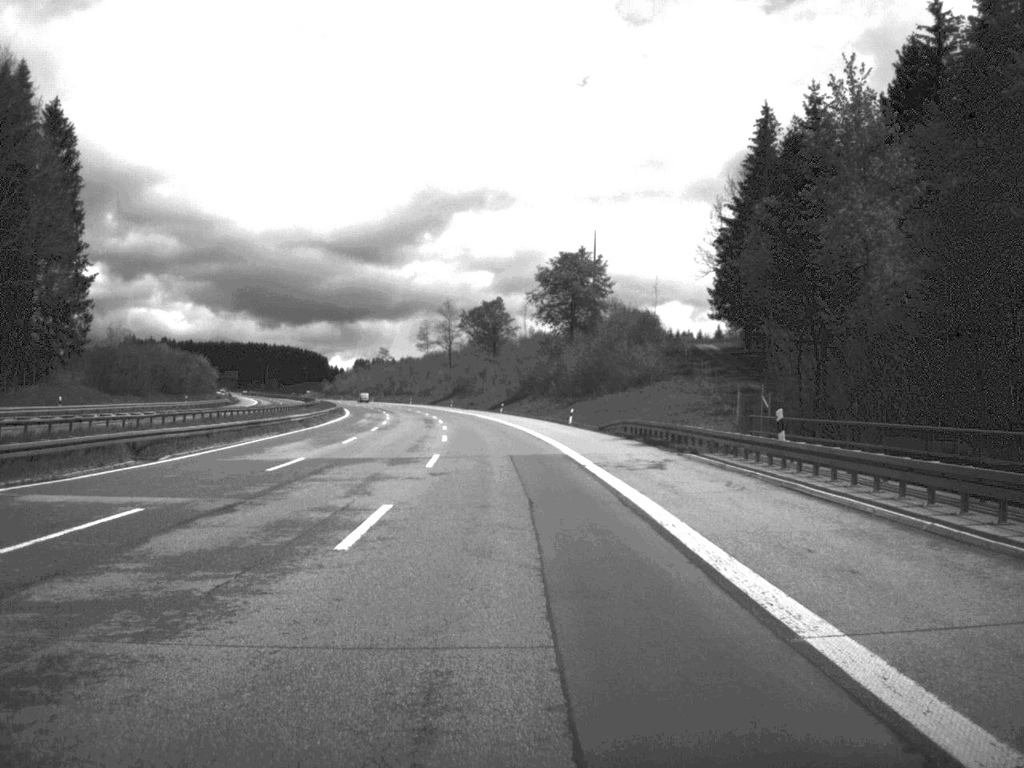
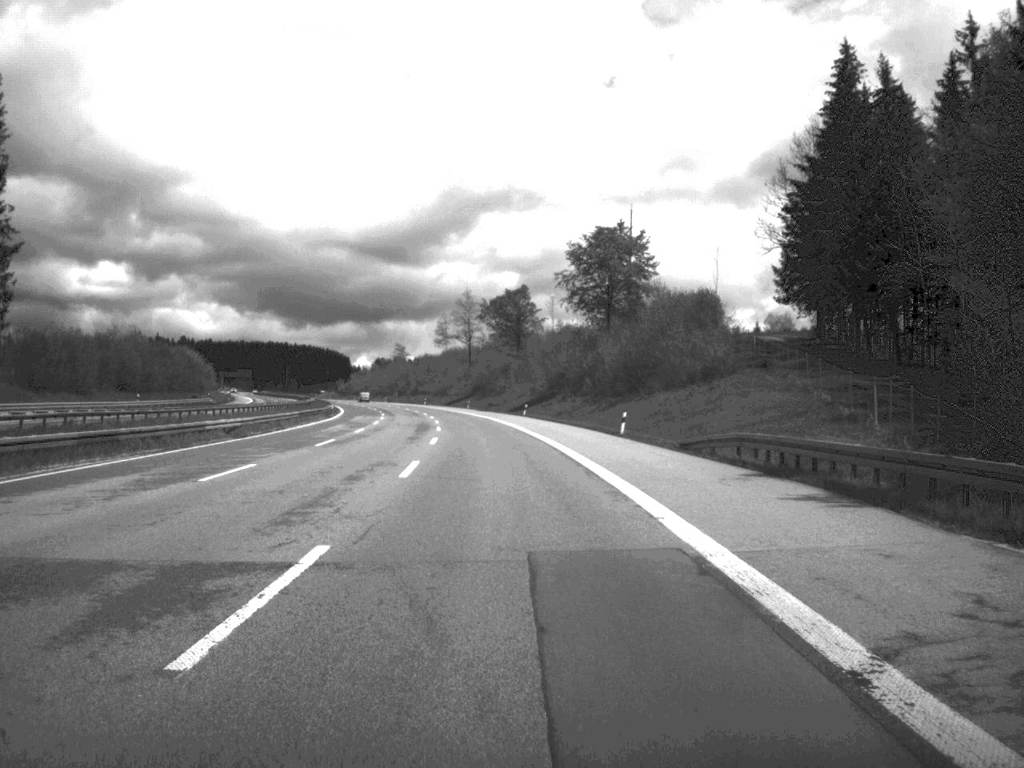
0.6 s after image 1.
(-0.2, +23.9) m; -1°
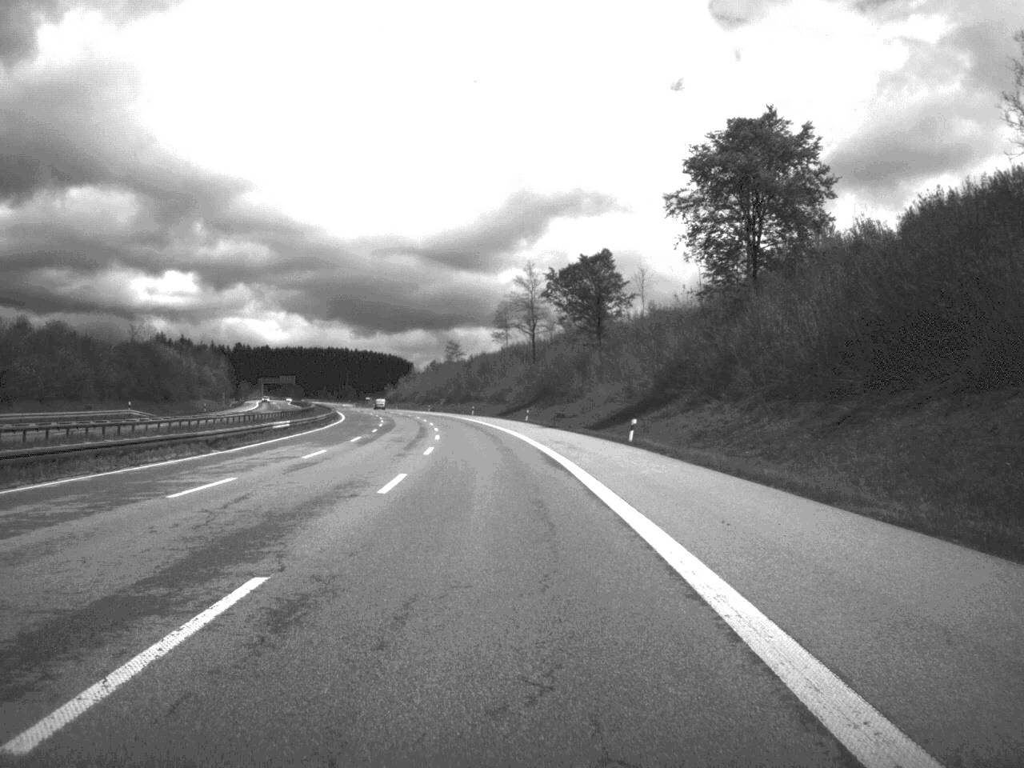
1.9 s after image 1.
(-1.5, +53.3) m; -3°
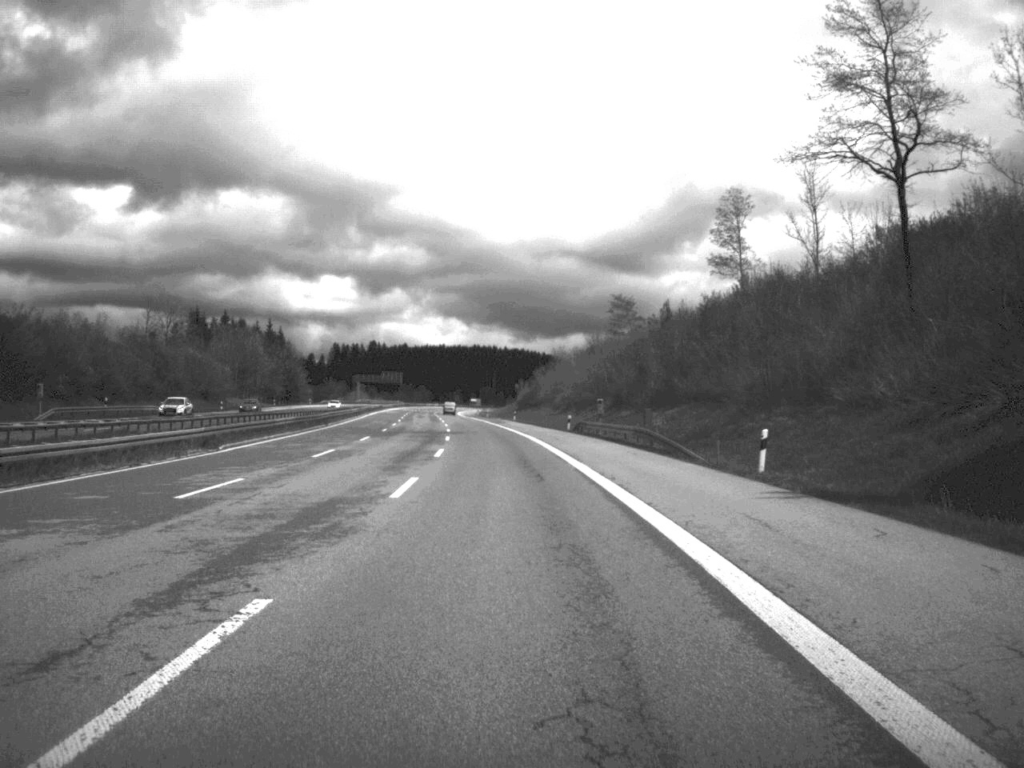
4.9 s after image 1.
(-8.2, +121.8) m; -7°
